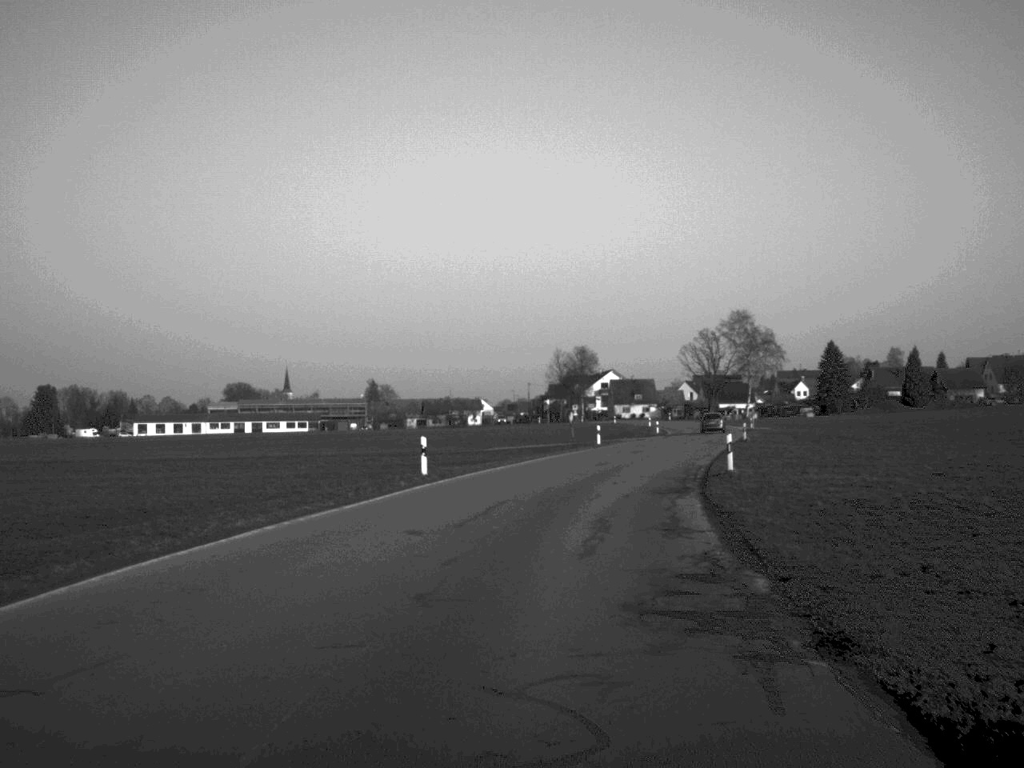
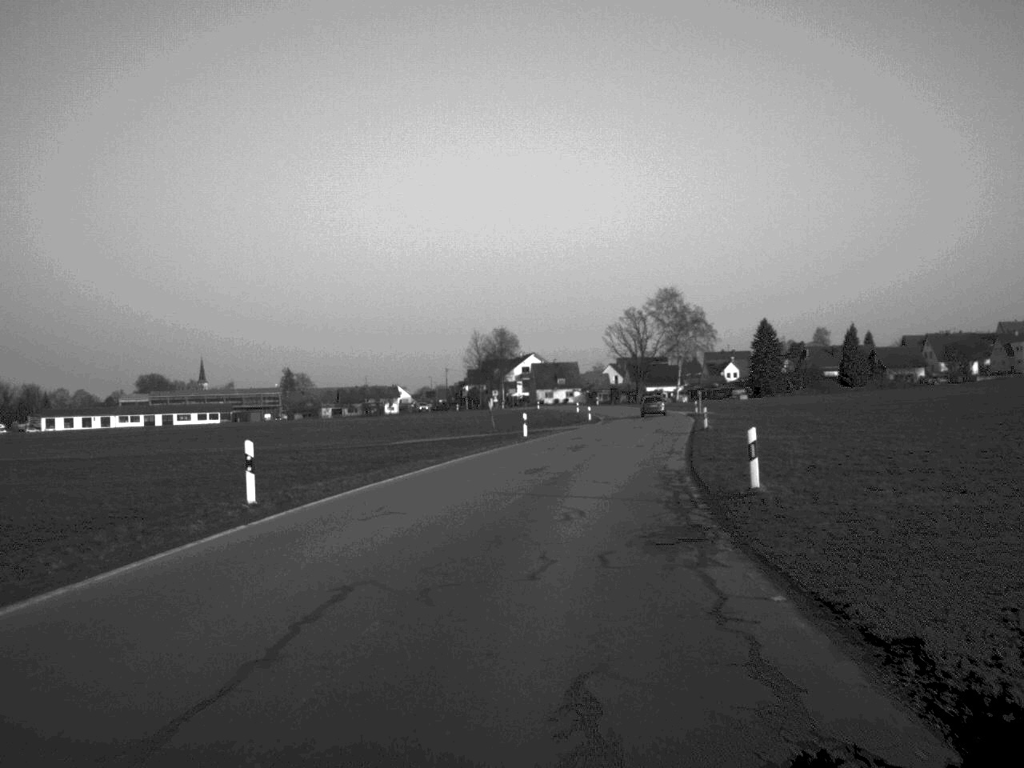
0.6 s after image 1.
(+0.4, +12.1) m; +4°
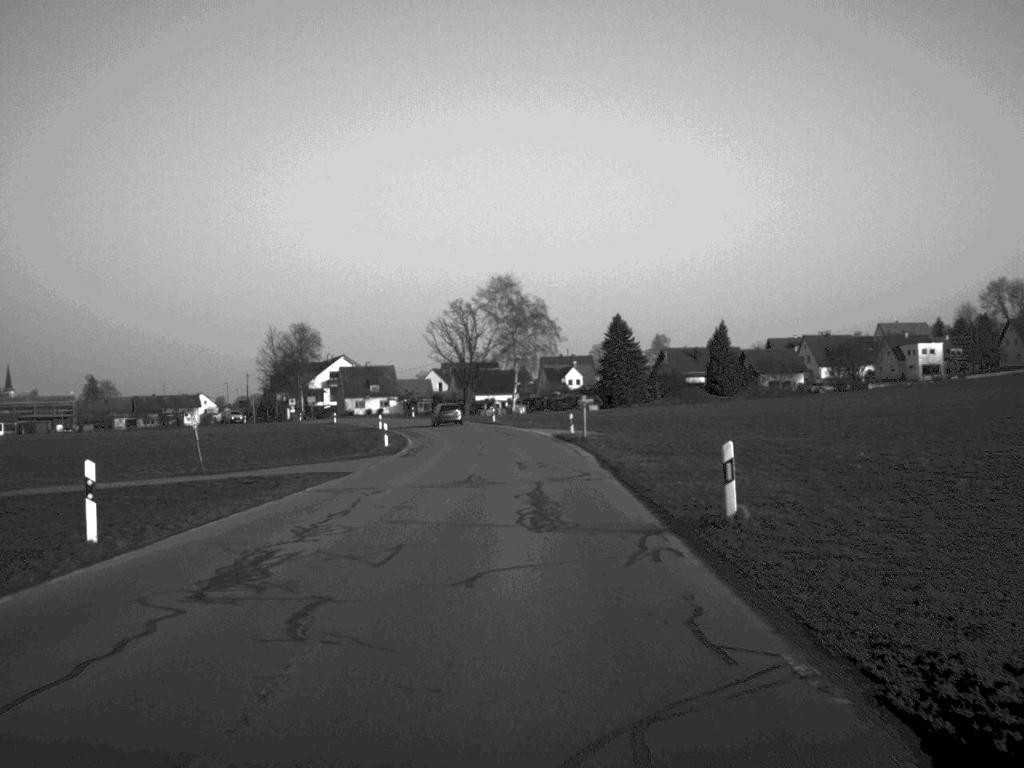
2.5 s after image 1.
(+2.9, +37.1) m; +8°
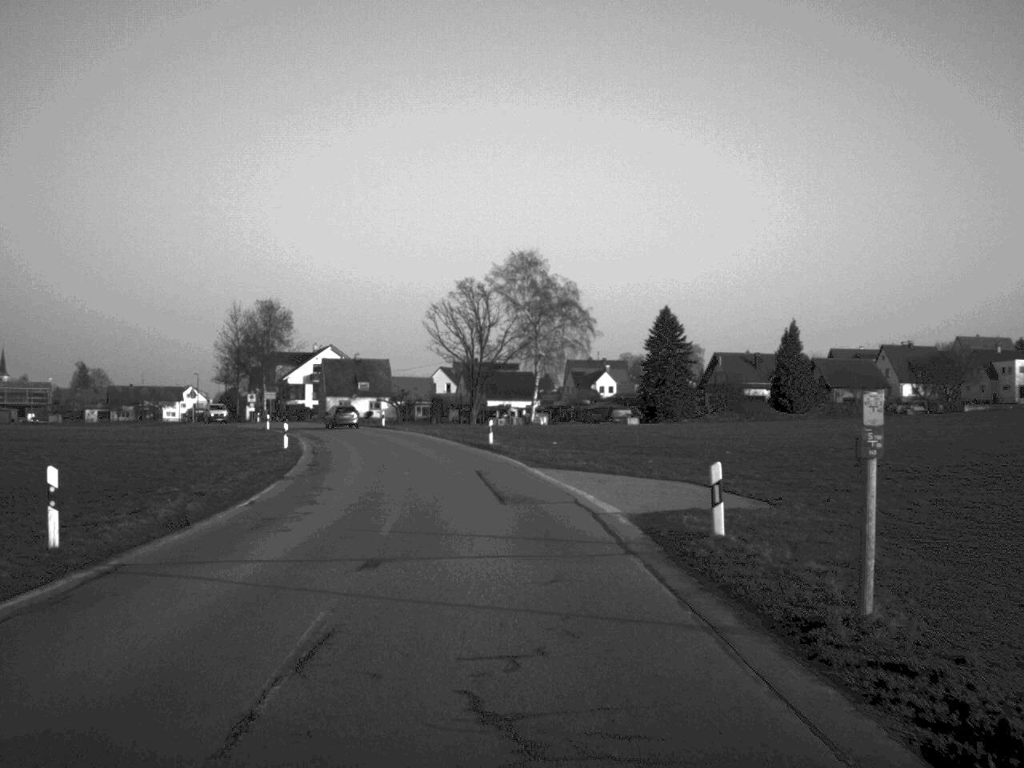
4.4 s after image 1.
(0.0, +36.6) m; -1°
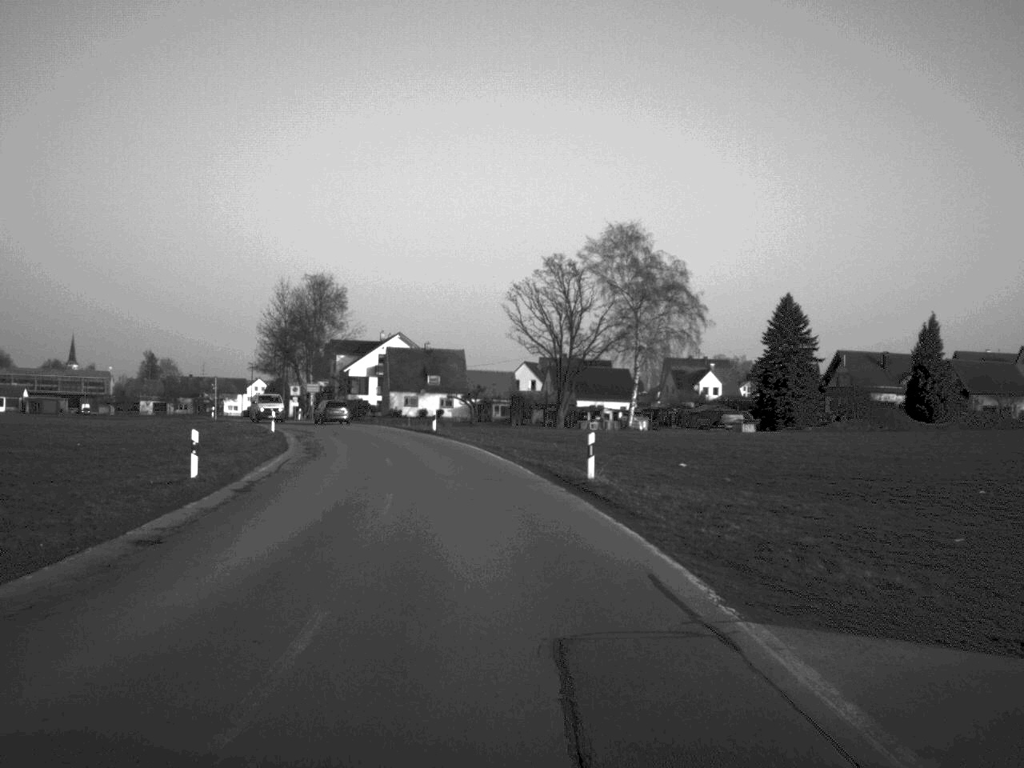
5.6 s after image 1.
(-0.8, +22.3) m; -4°
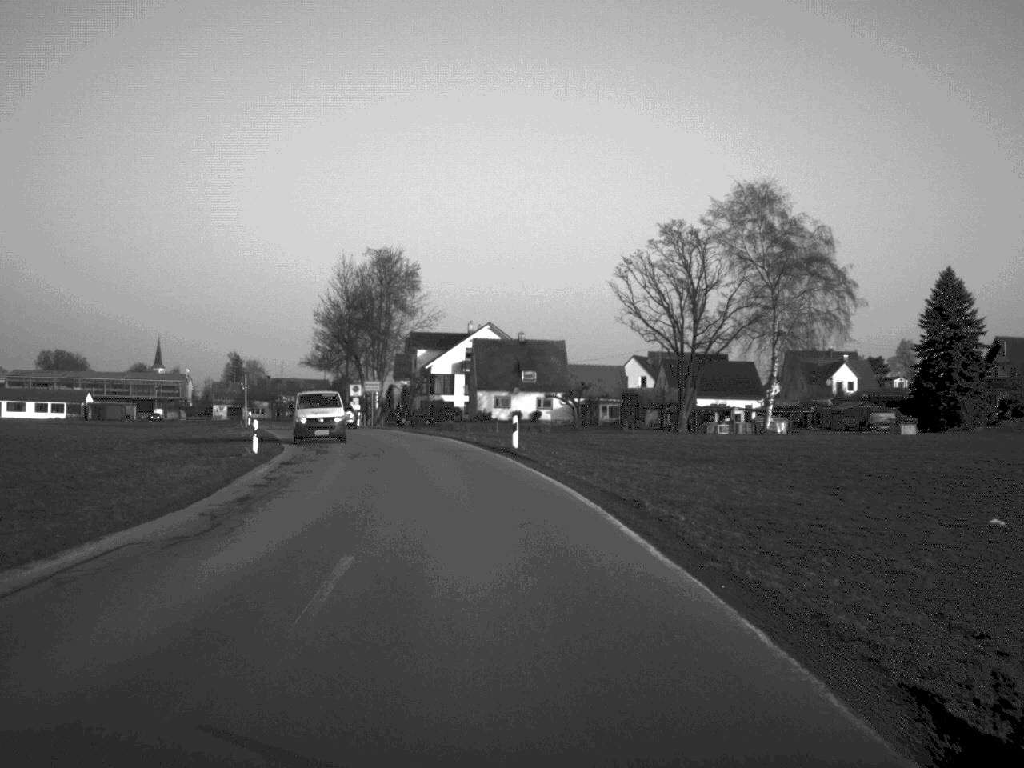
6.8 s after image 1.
(-0.9, +21.5) m; -5°
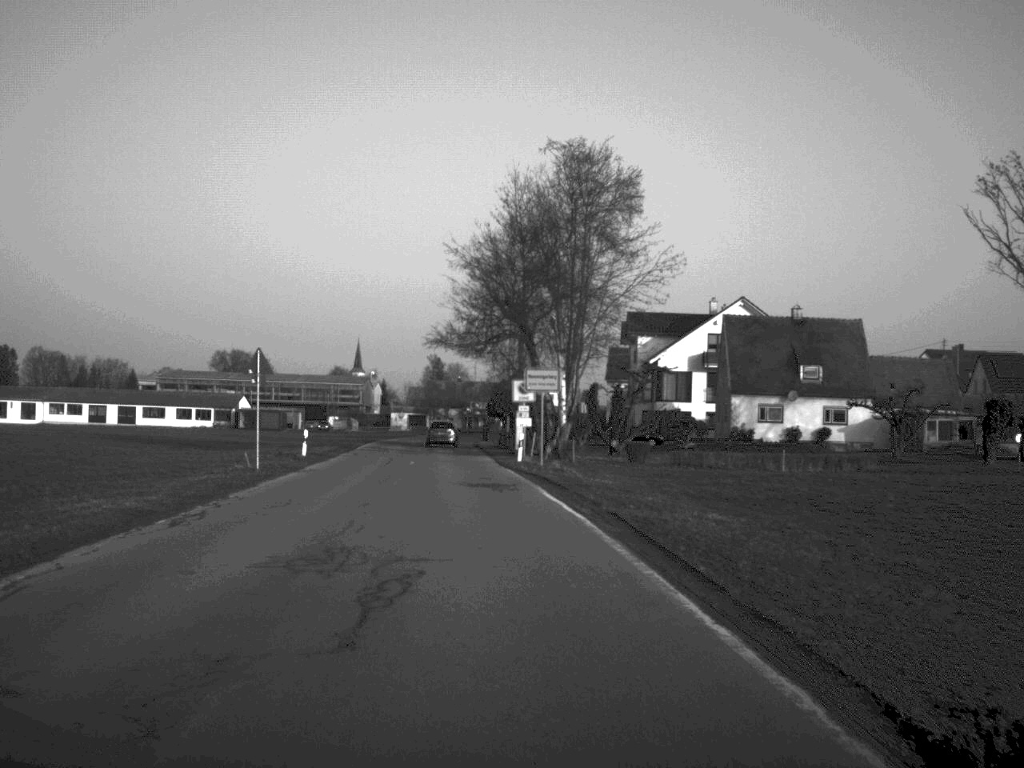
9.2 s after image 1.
(-3.3, +41.9) m; -10°
